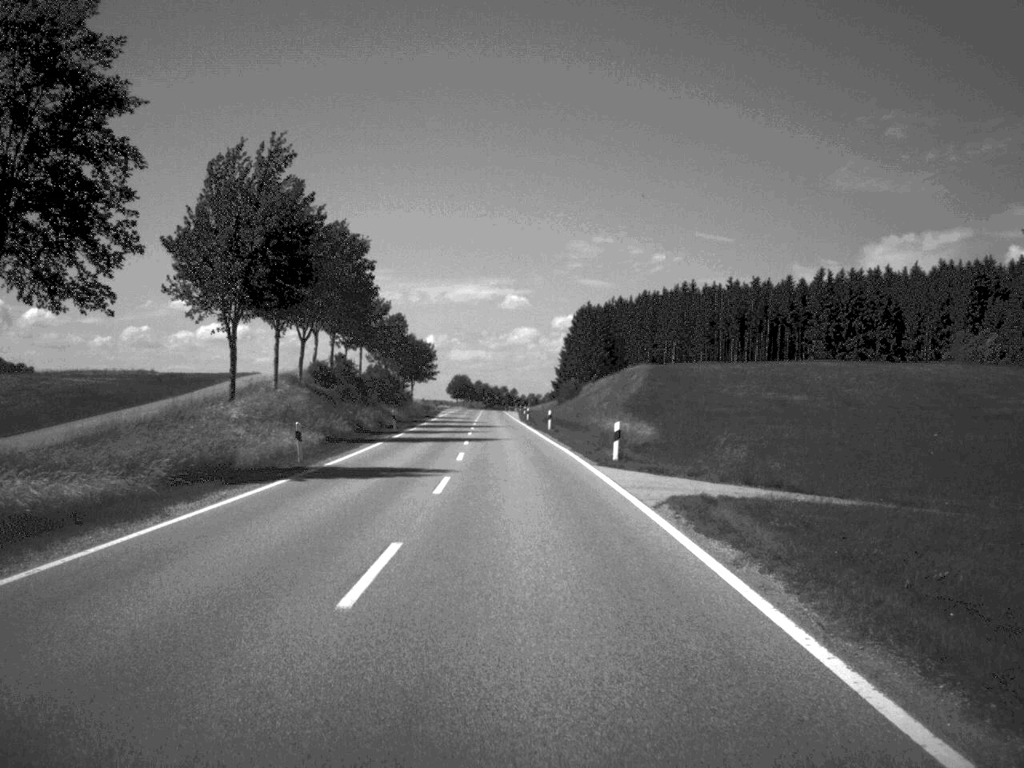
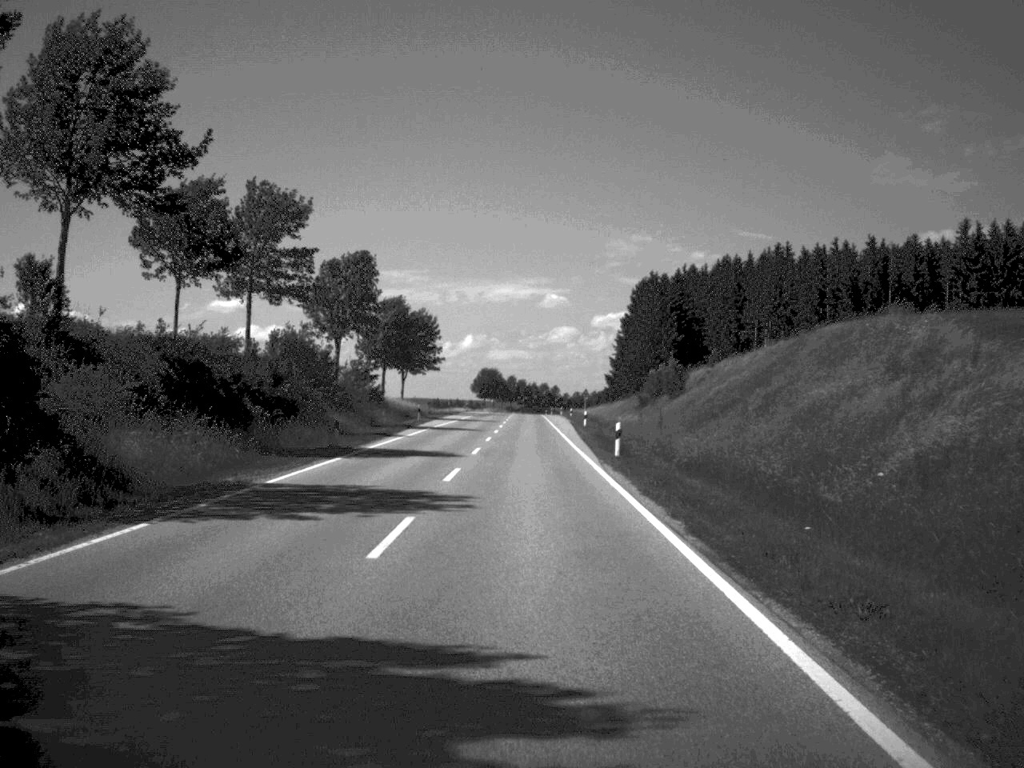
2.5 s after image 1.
(-1.4, +67.0) m; -2°
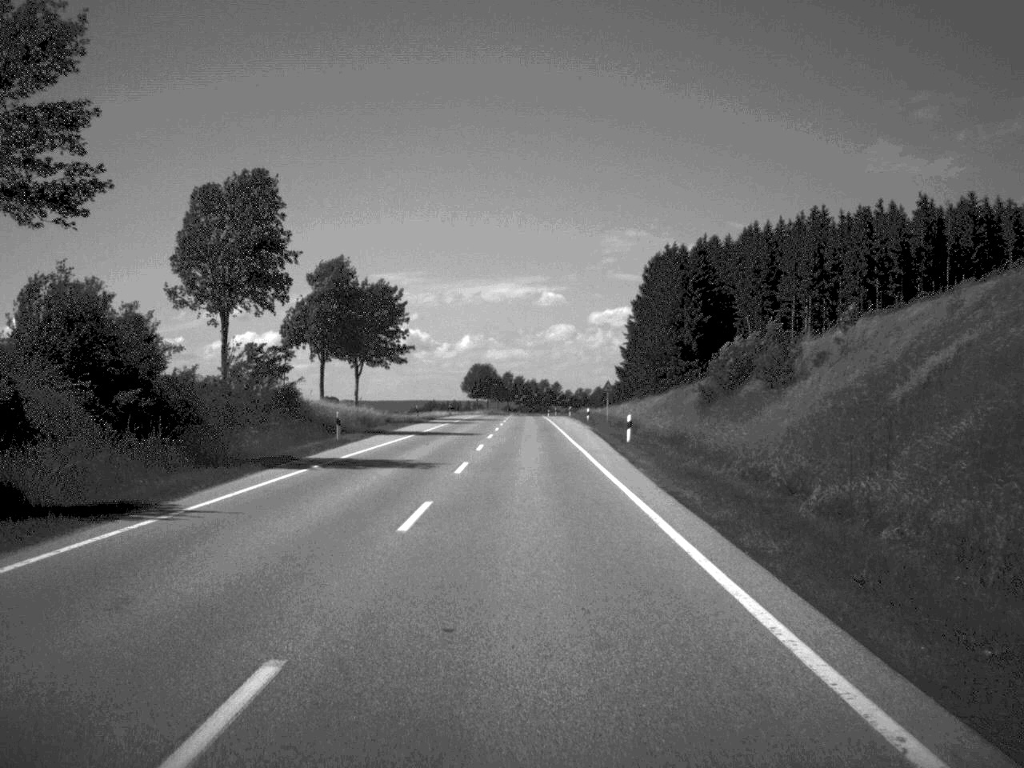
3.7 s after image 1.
(0.0, +32.6) m; 0°
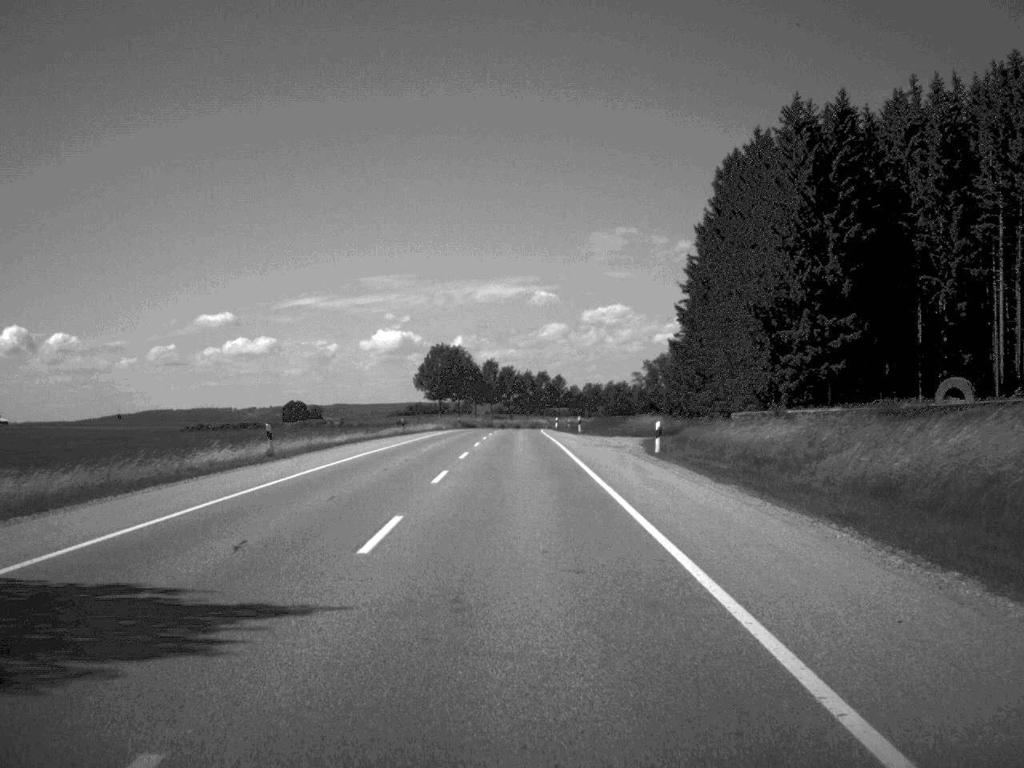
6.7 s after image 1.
(-0.1, +83.5) m; 0°
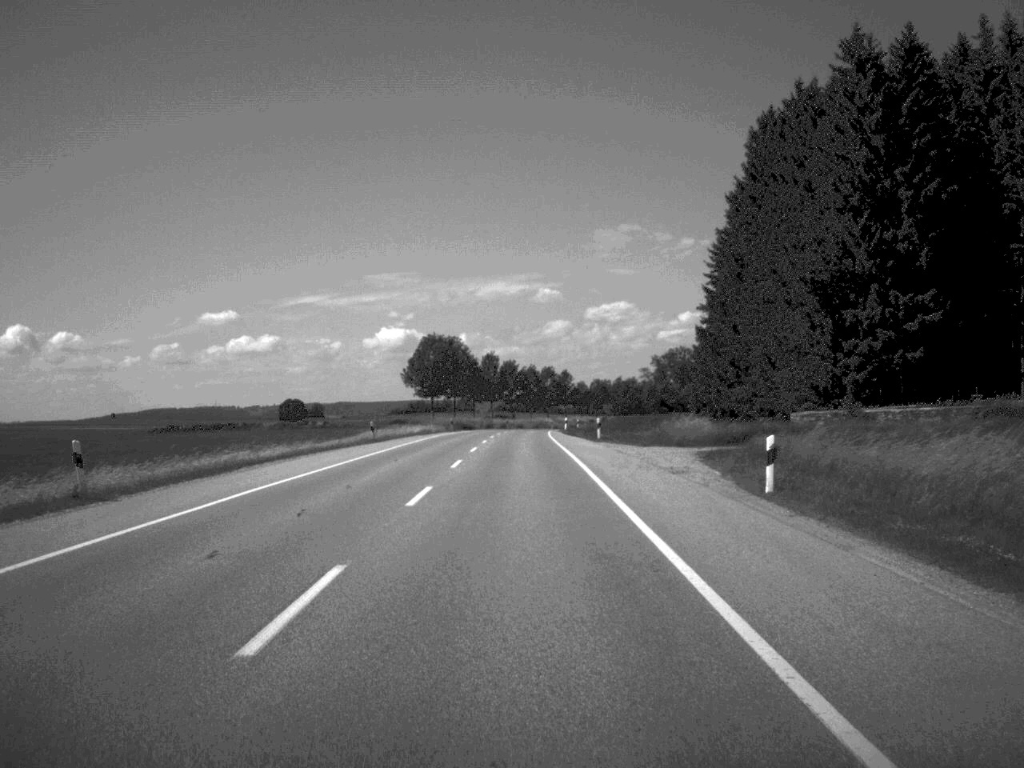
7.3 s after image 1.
(0.0, +16.6) m; 0°
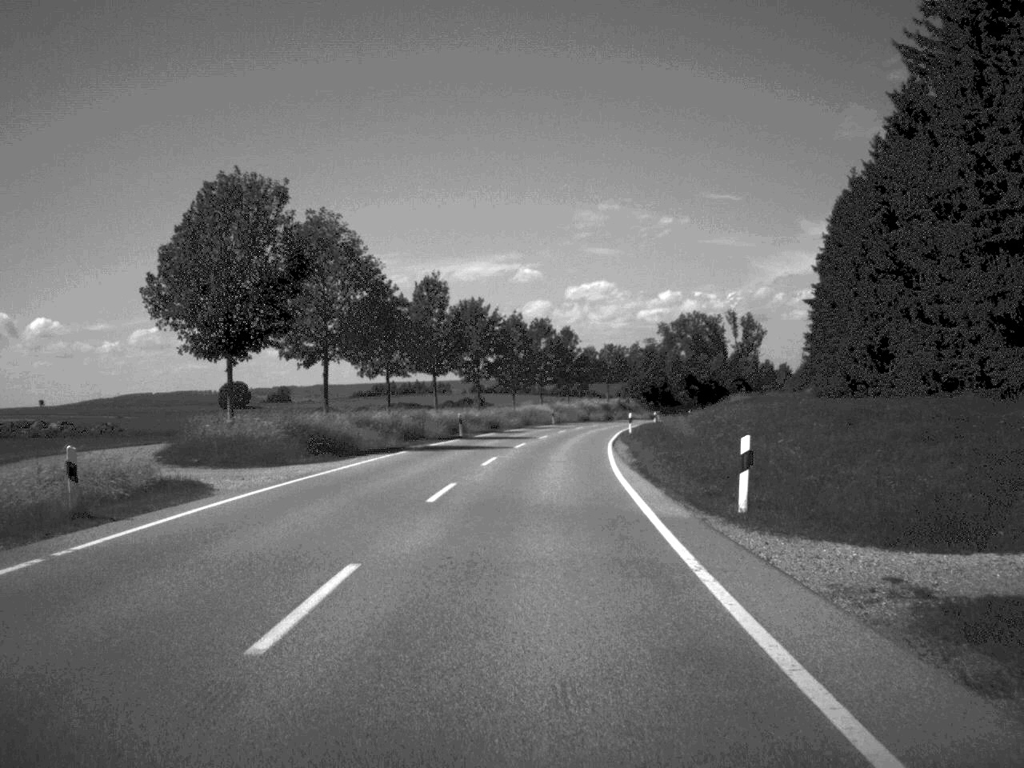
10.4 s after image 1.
(-0.2, +81.7) m; +1°
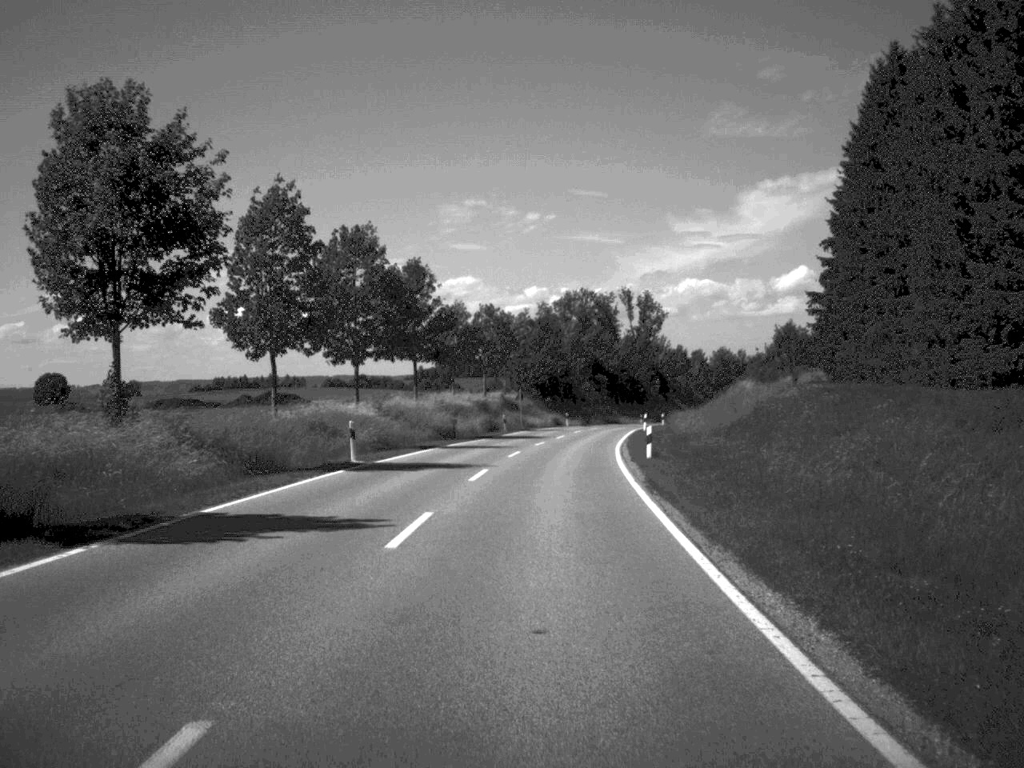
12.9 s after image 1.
(+2.9, +63.7) m; +6°
